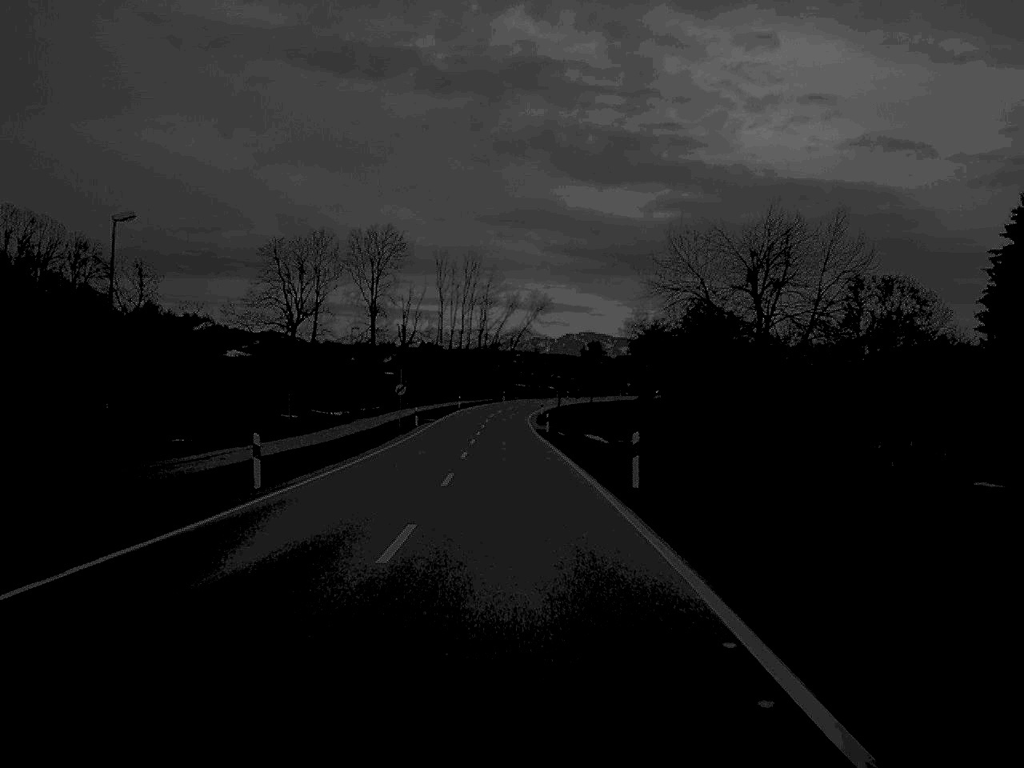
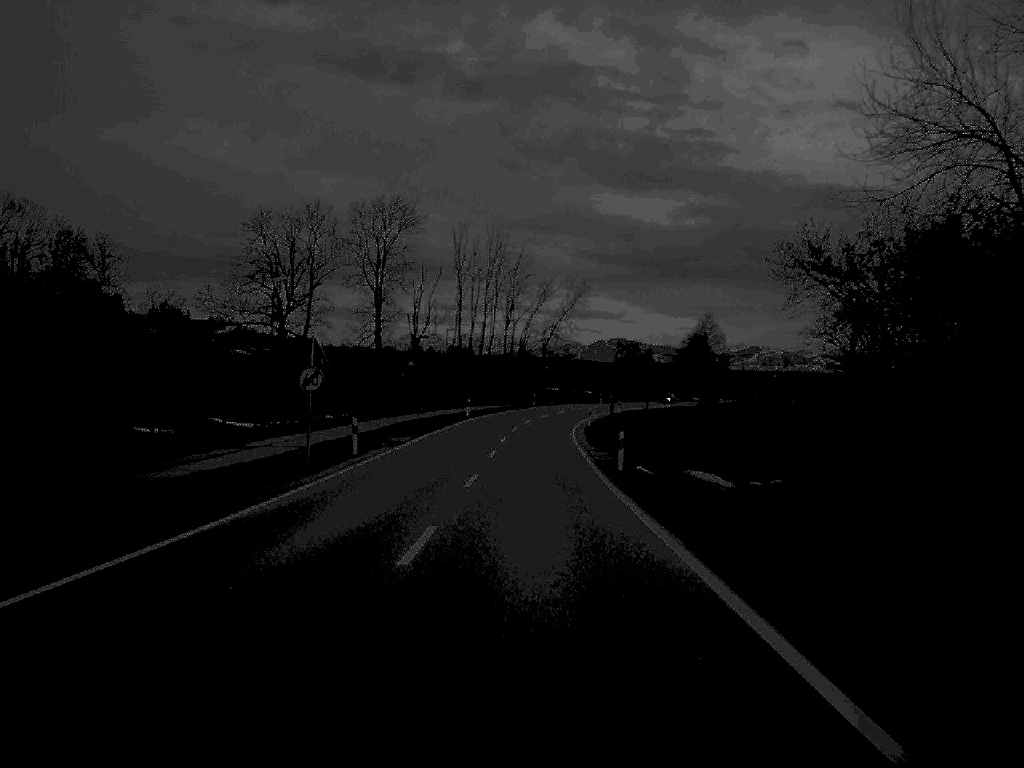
(-0.5, +36.0) m; -1°
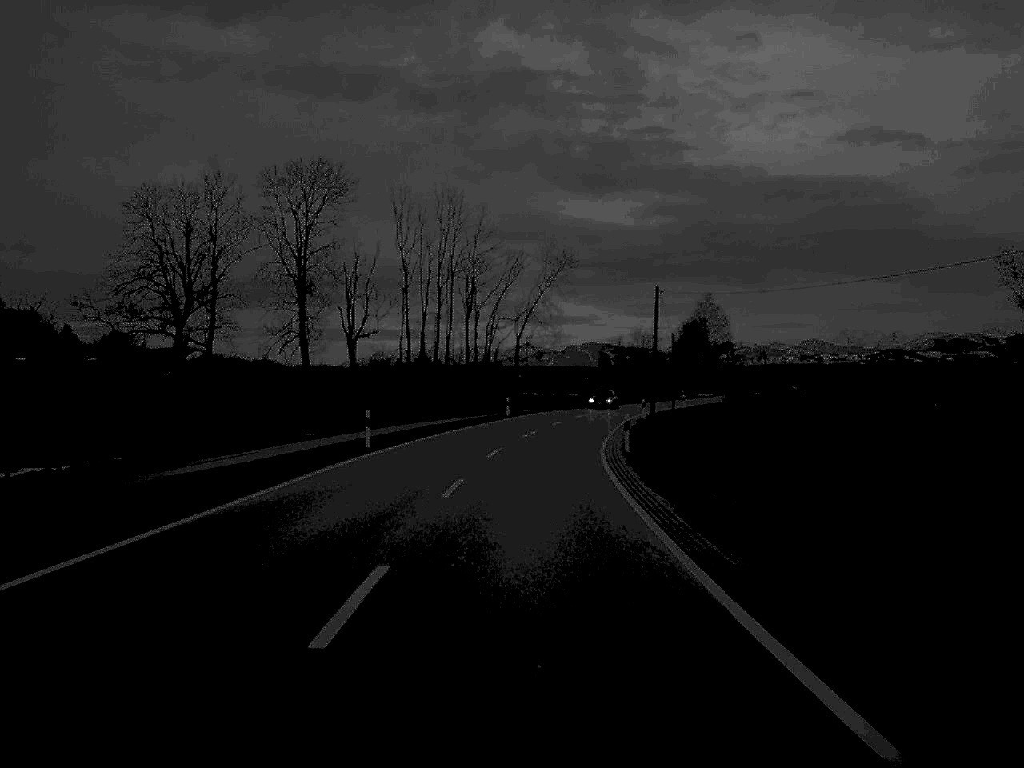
(+0.3, +40.4) m; +1°
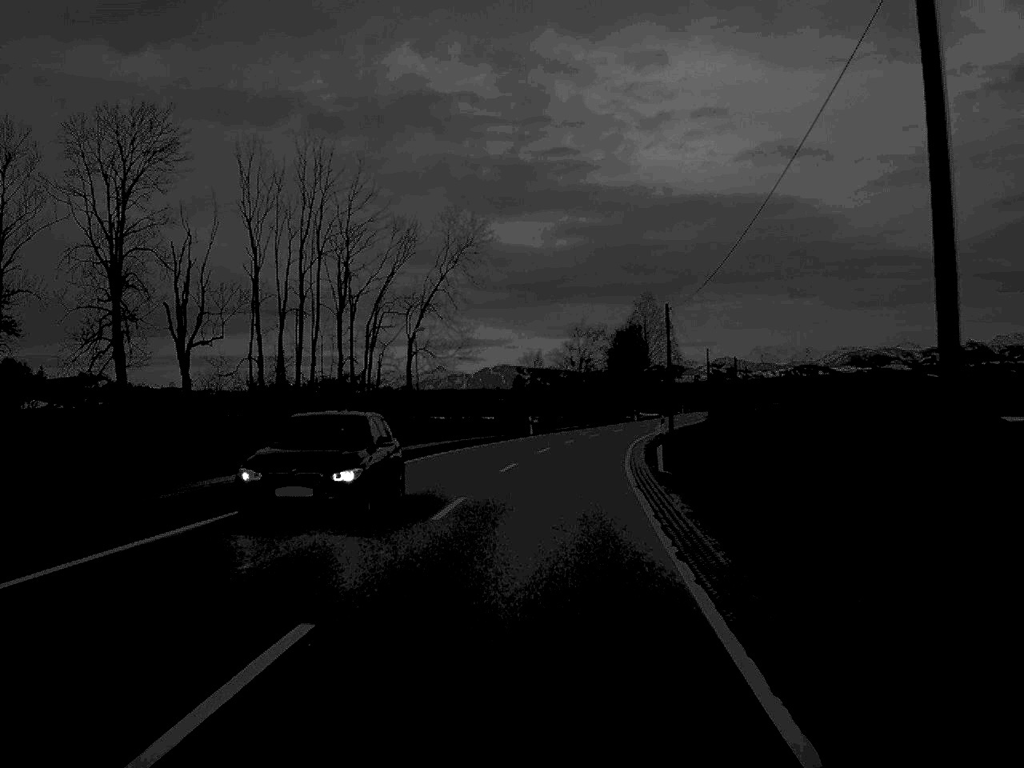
(+1.2, +38.7) m; +4°
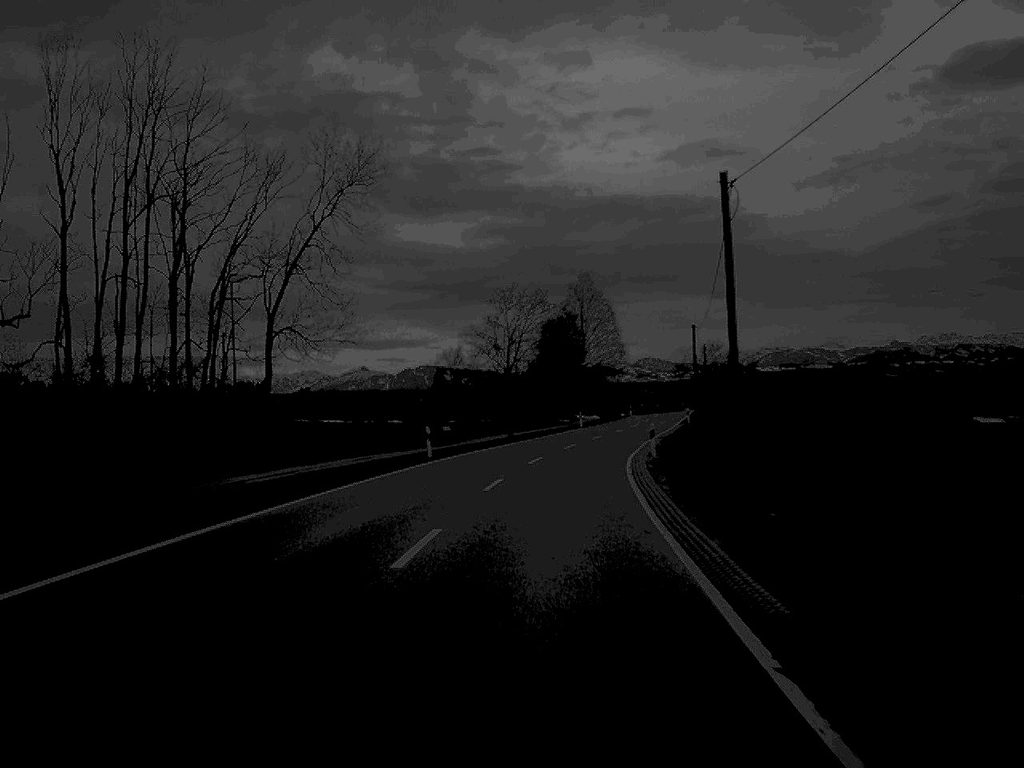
(+0.9, +28.3) m; +4°
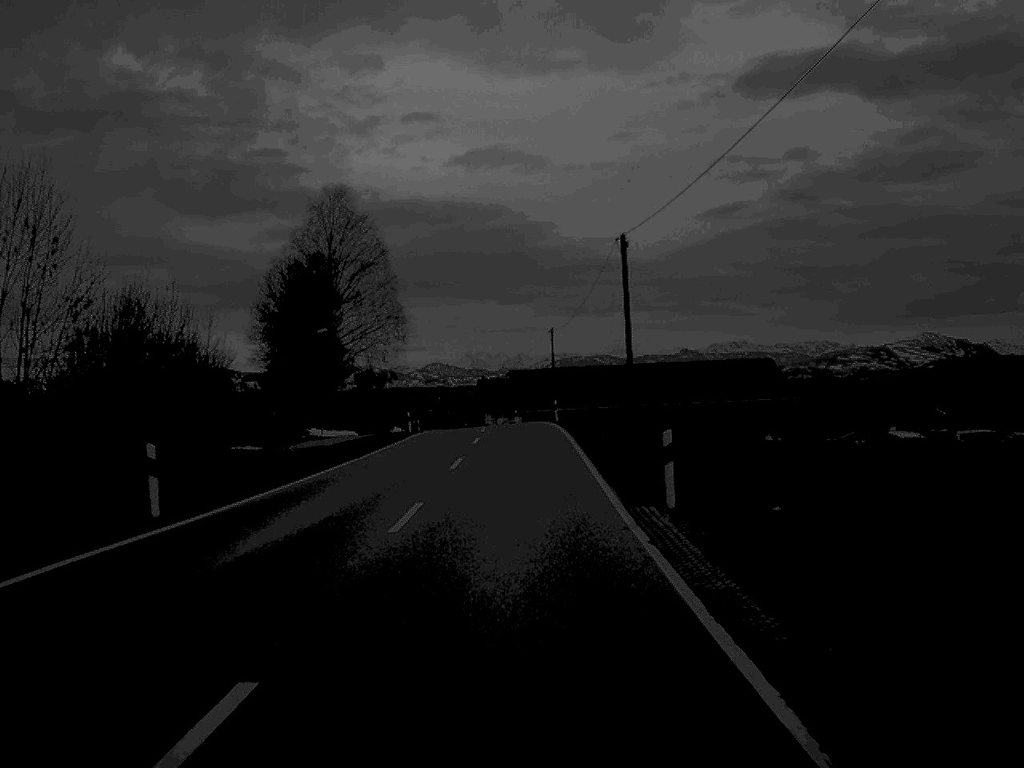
(+5.9, +68.3) m; +10°
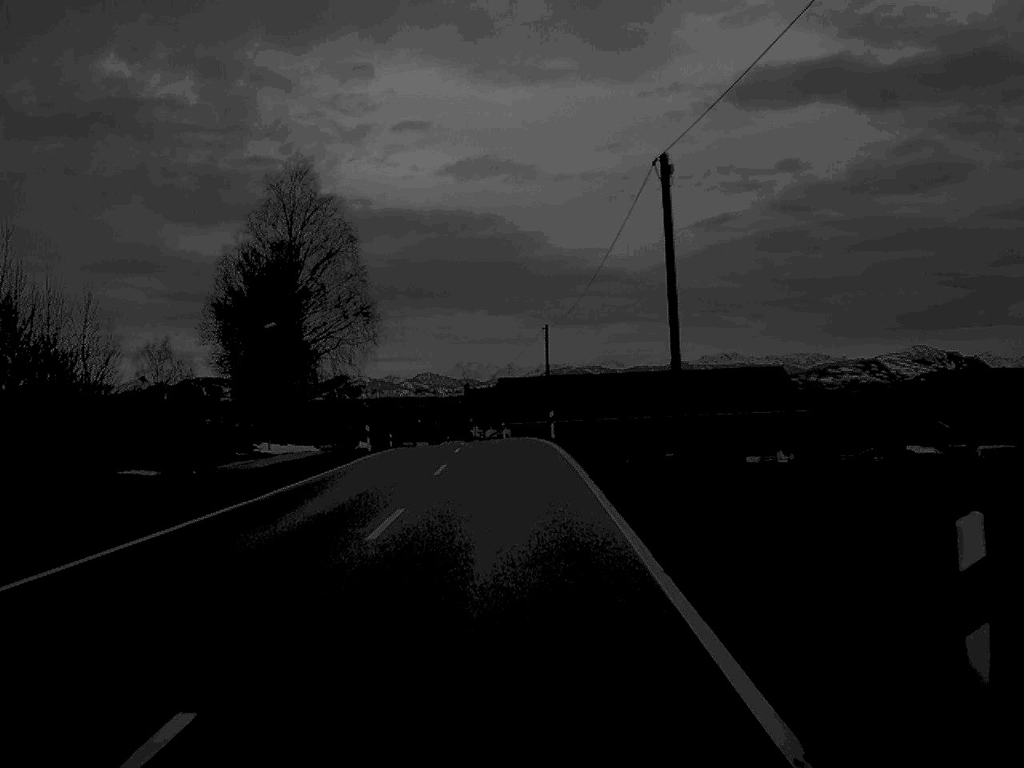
(+0.1, +12.6) m; 0°
